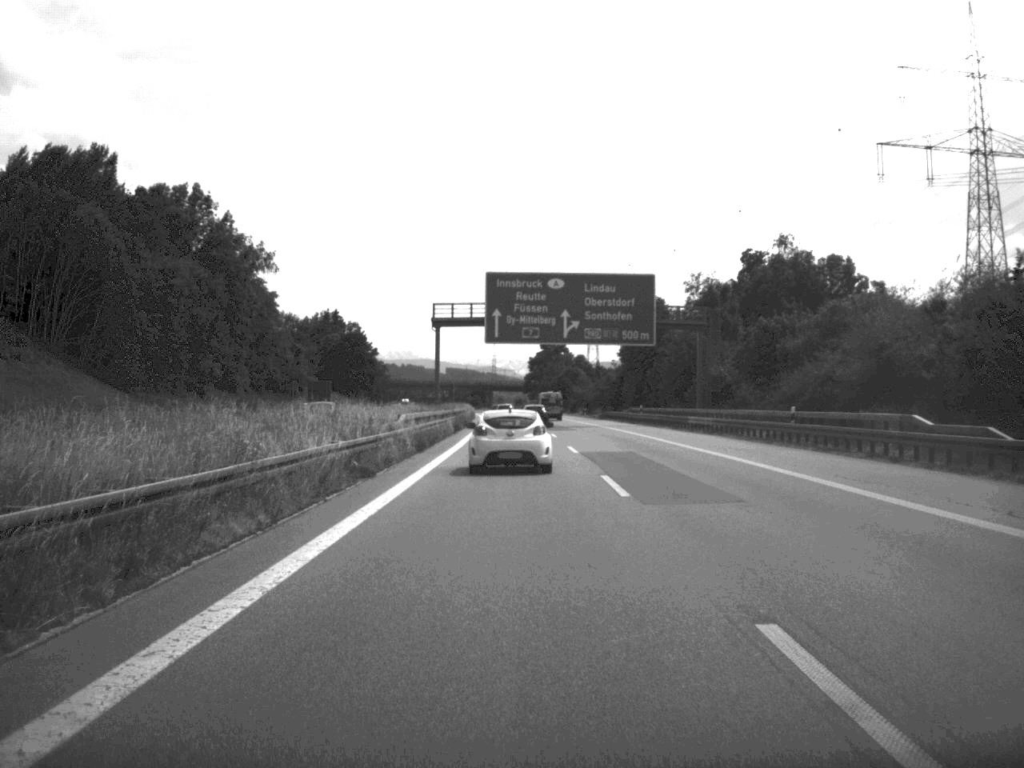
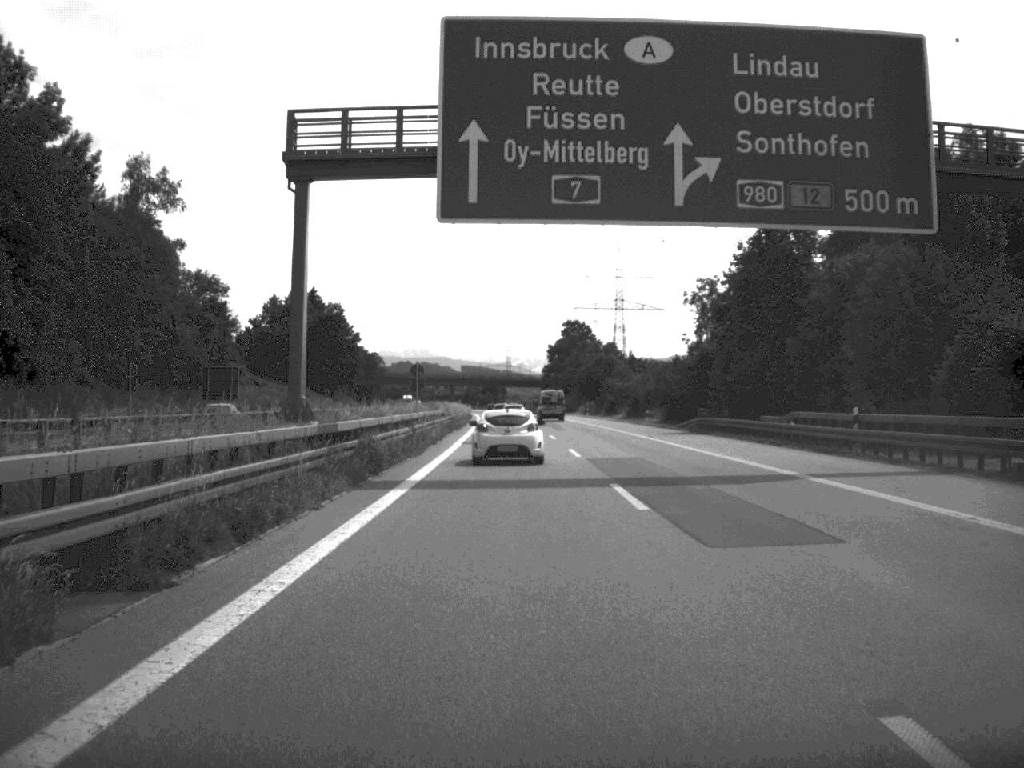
(-0.4, +56.0) m; -1°
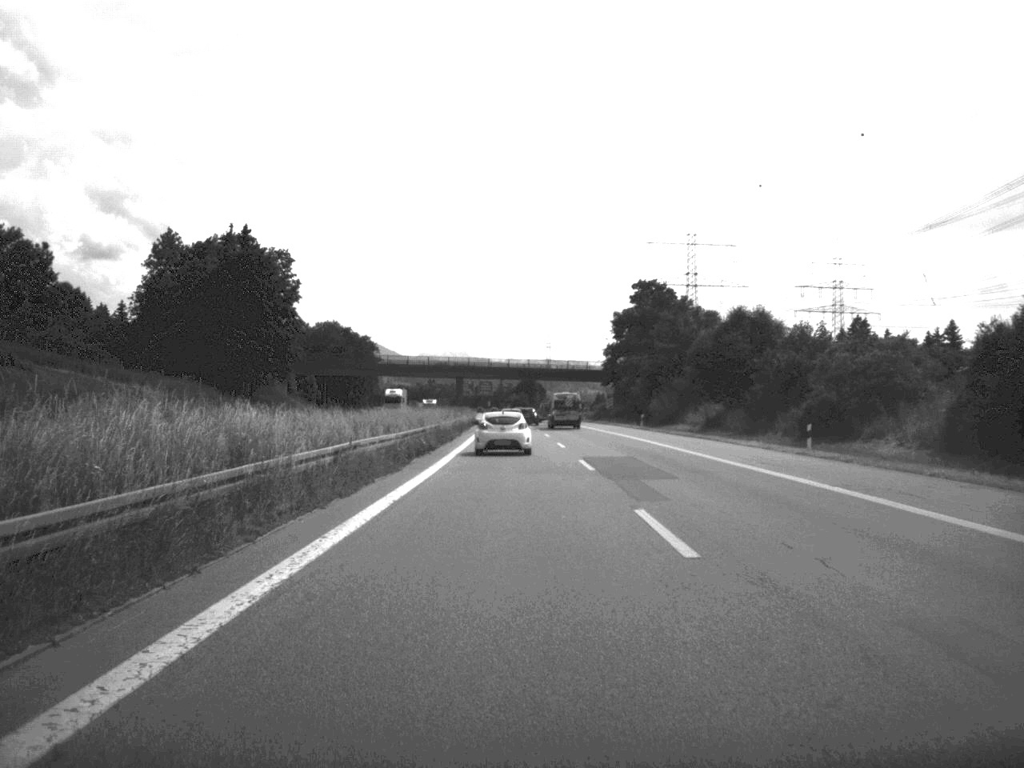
(-1.4, +94.0) m; -2°
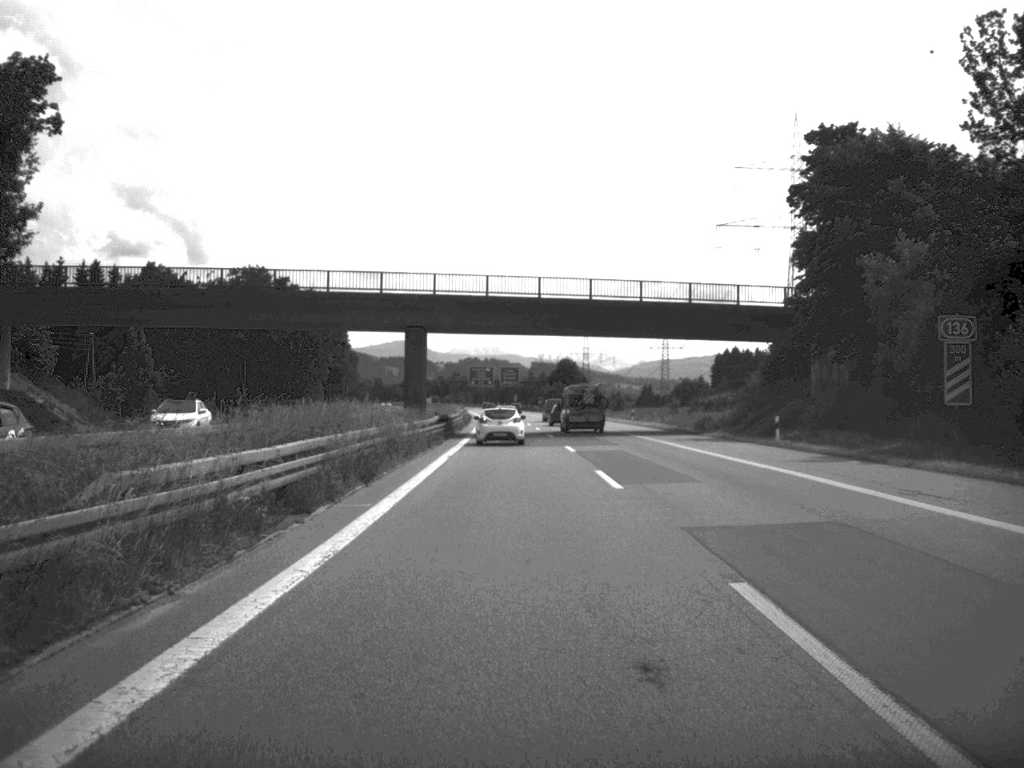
(-1.3, +96.4) m; -2°
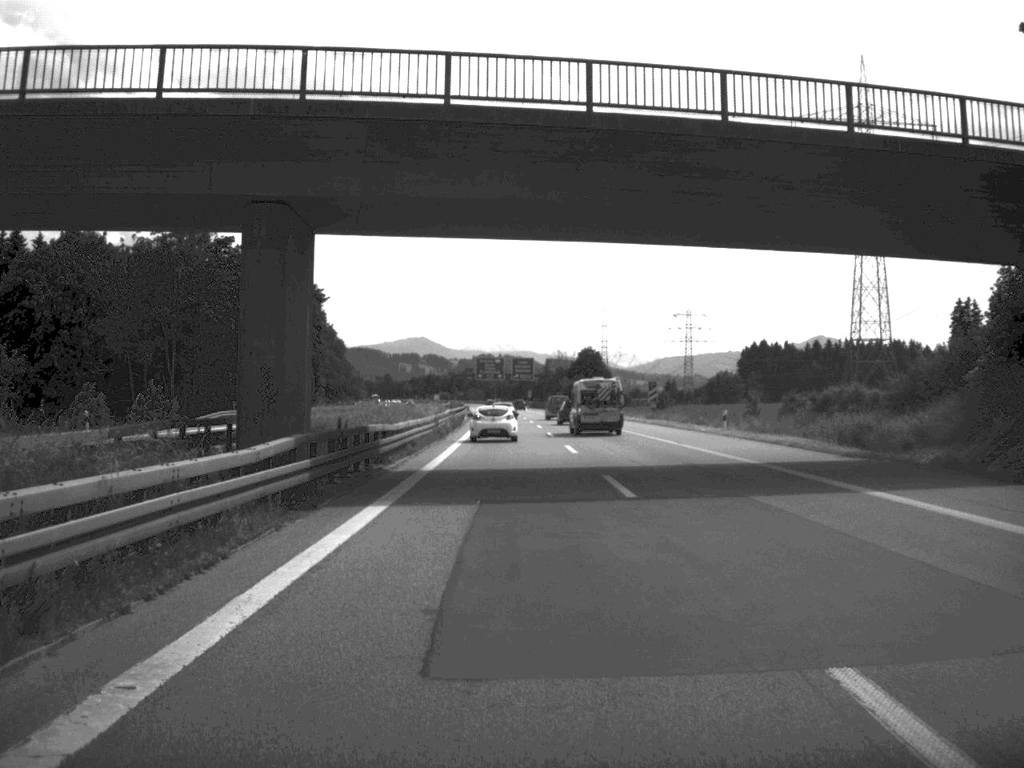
(-0.2, +38.3) m; -1°
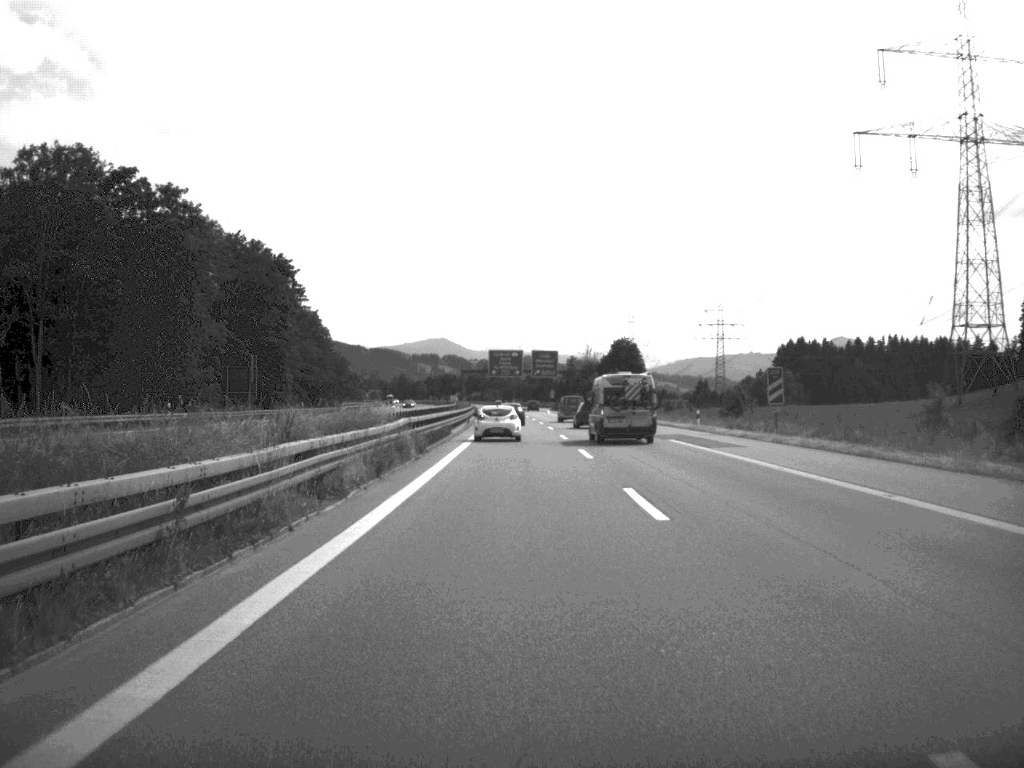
(-0.3, +38.6) m; -1°
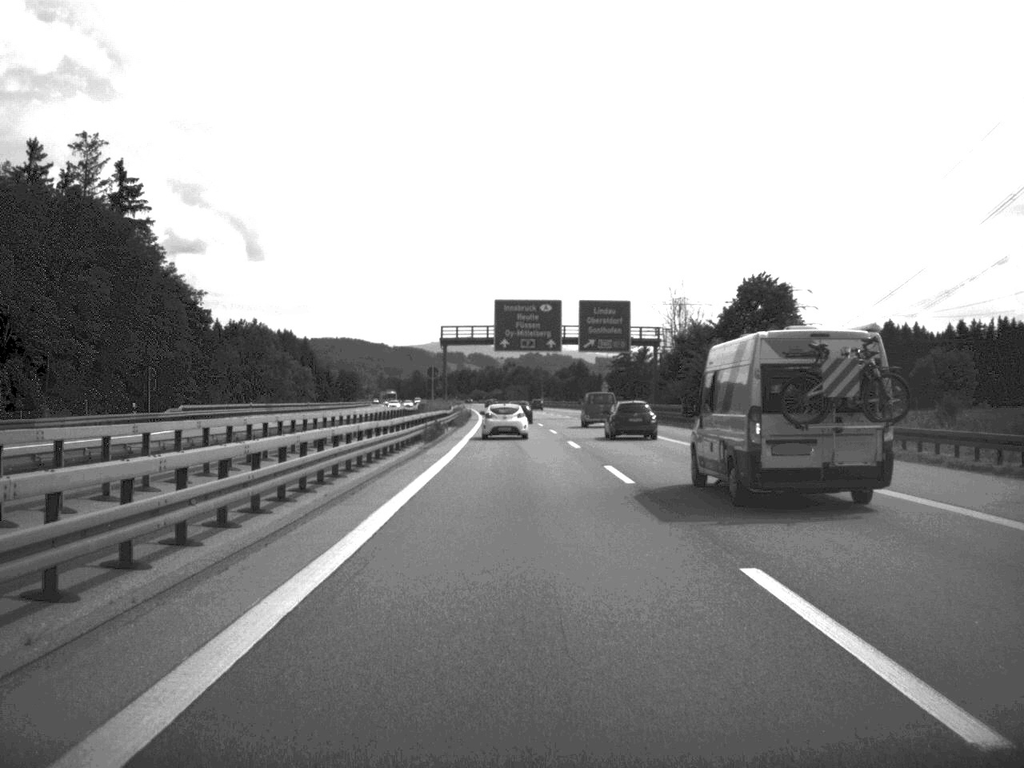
(-1.1, +99.5) m; -1°
